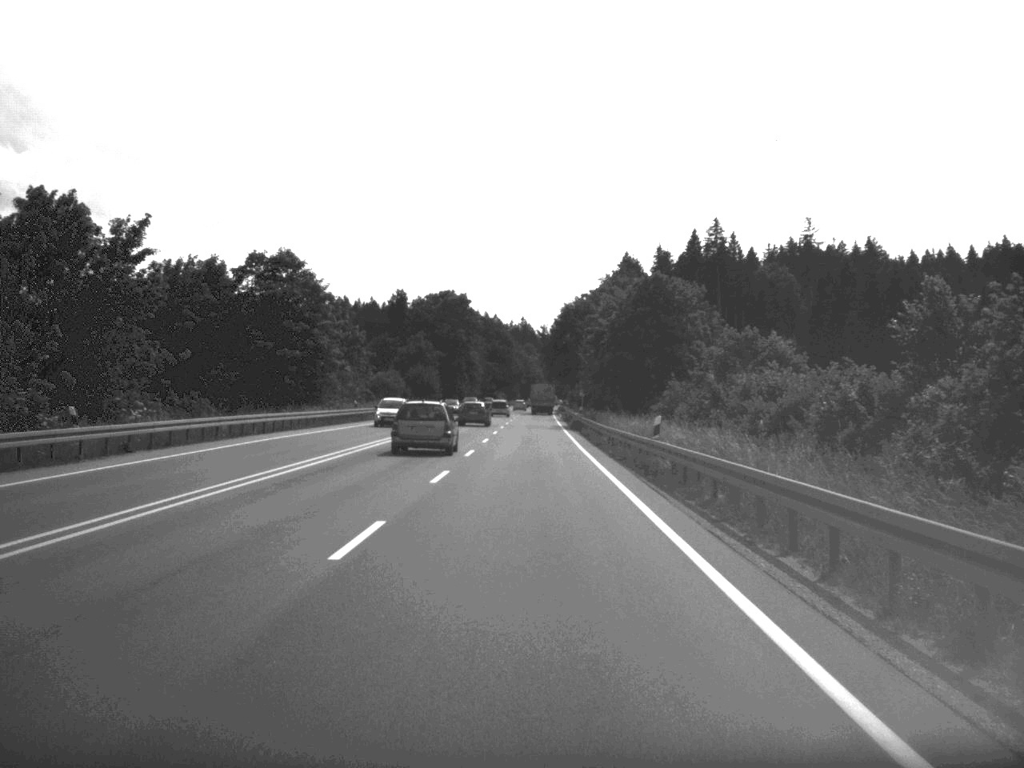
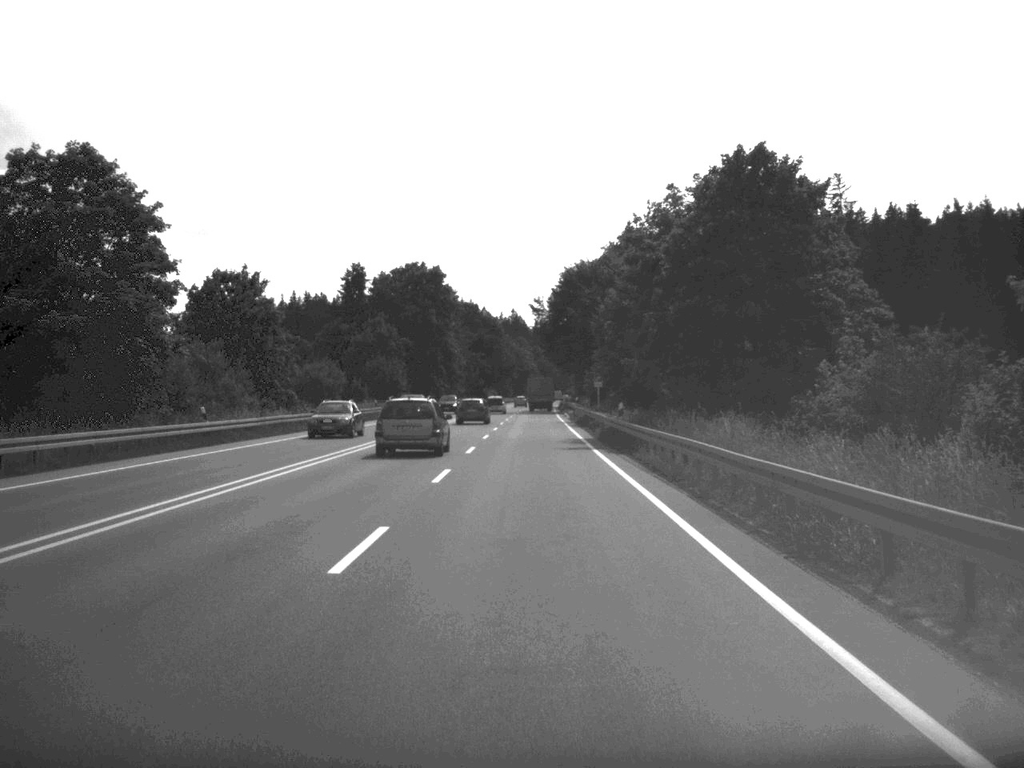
(+0.1, +36.7) m; 0°
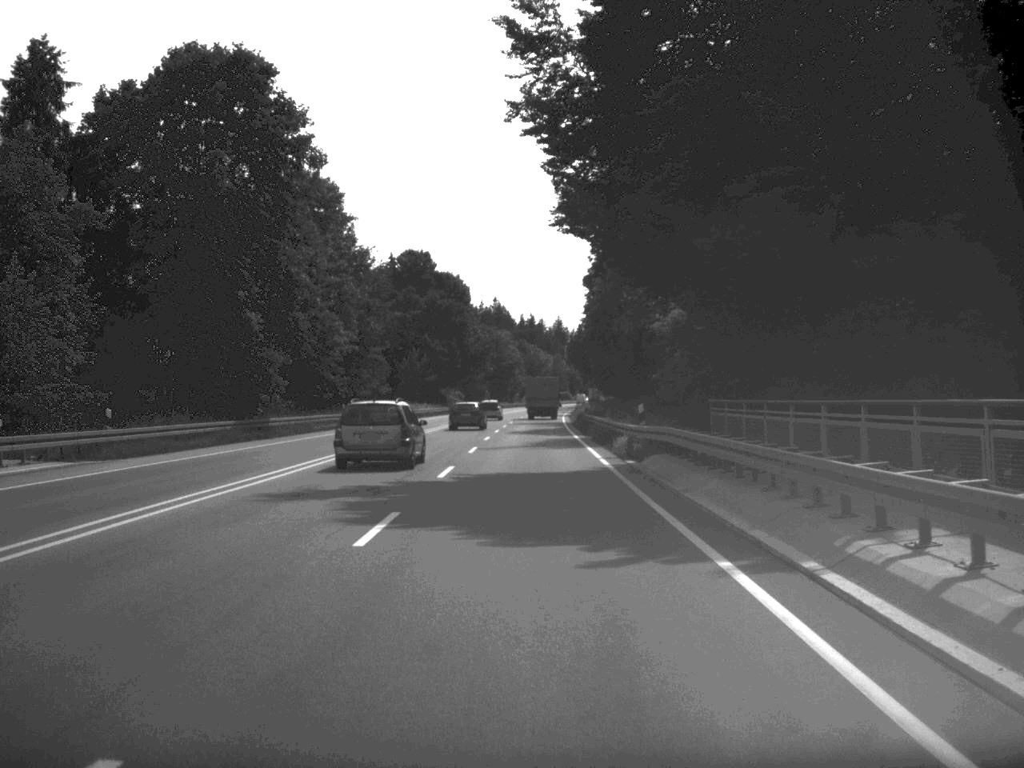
(+0.5, +92.7) m; +1°
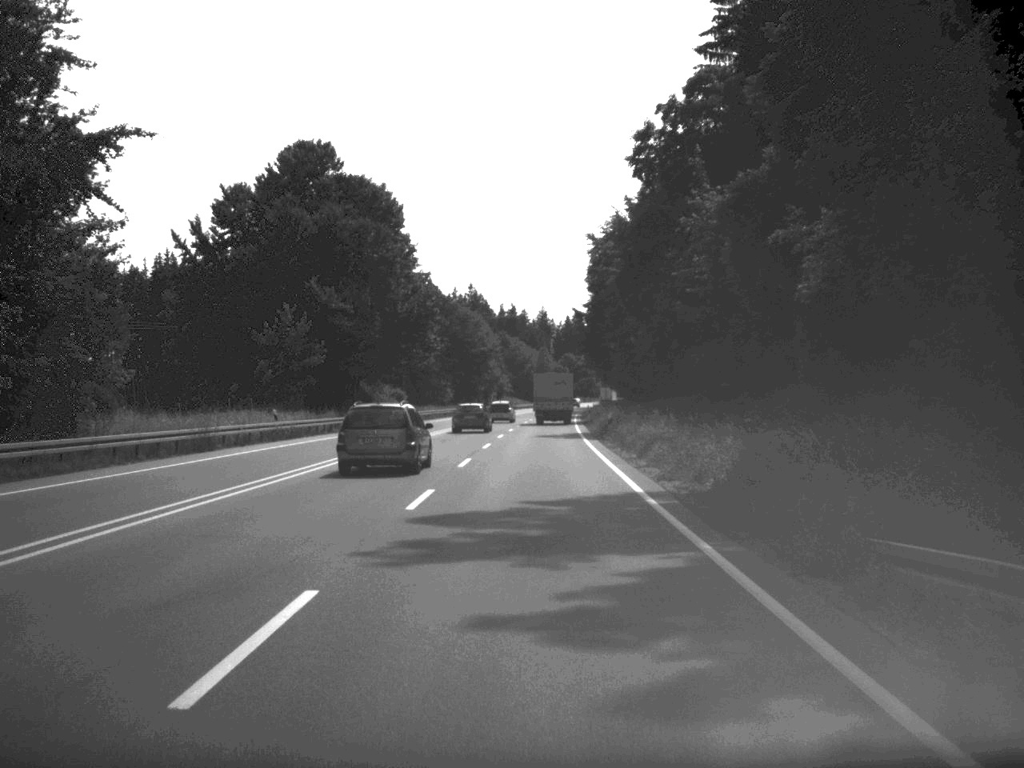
(+0.5, +71.5) m; +1°
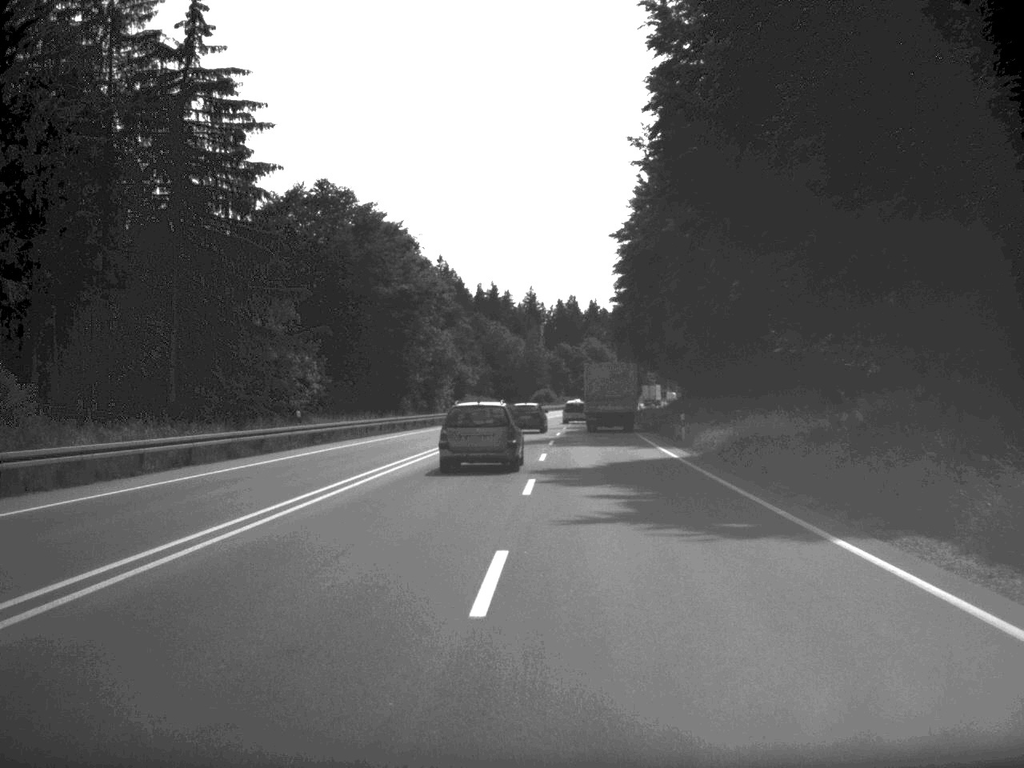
(+0.3, +86.4) m; 0°
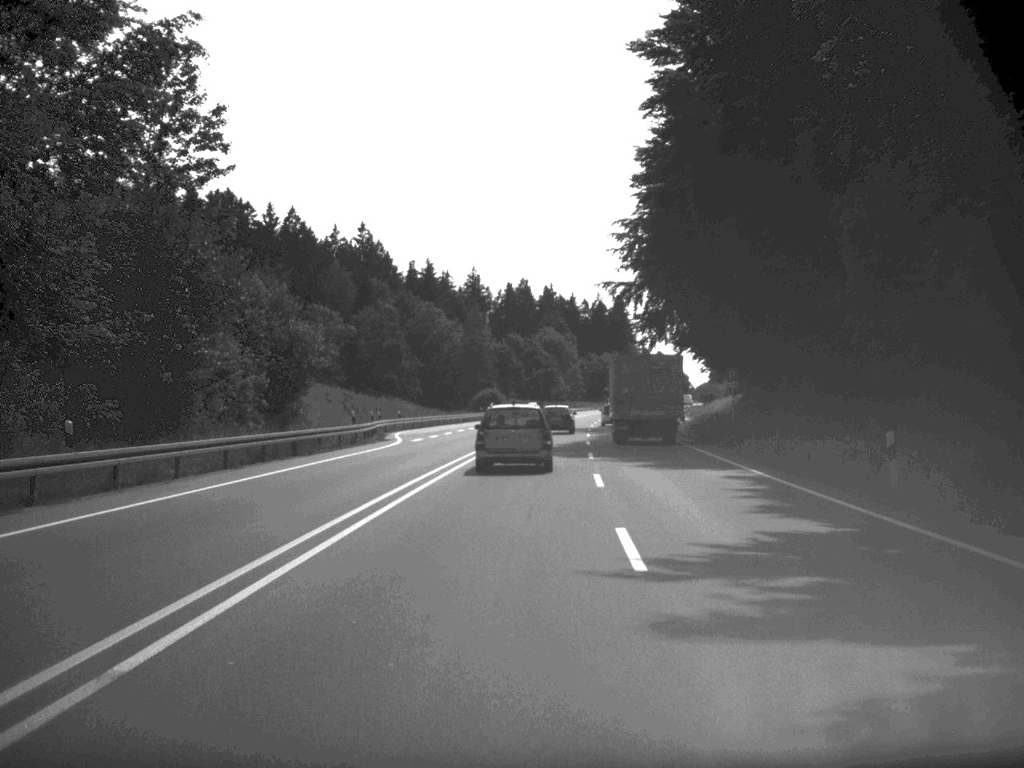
(+1.2, +68.5) m; +2°
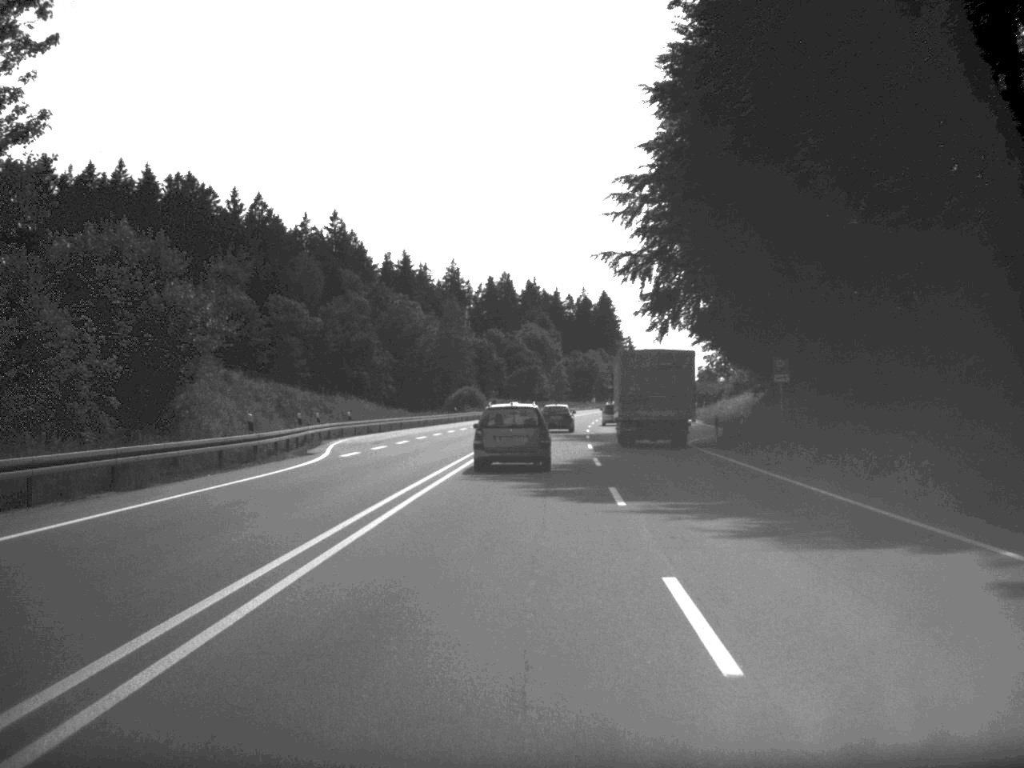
(+0.1, +16.3) m; +1°
